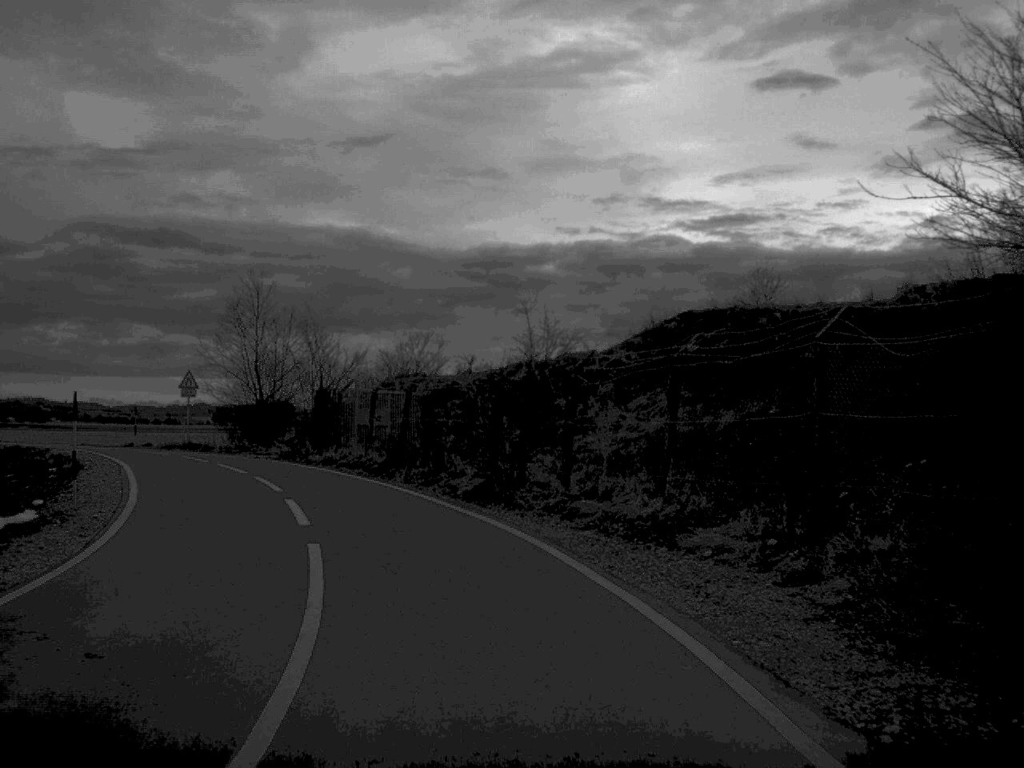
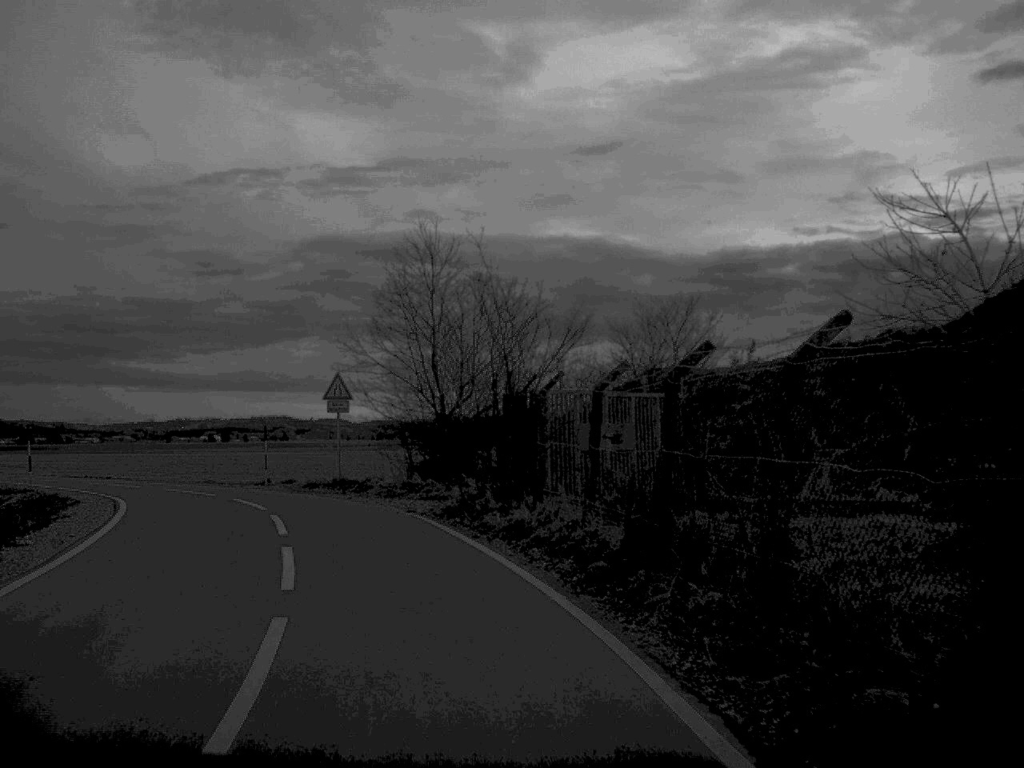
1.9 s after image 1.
(-1.4, +16.1) m; -11°
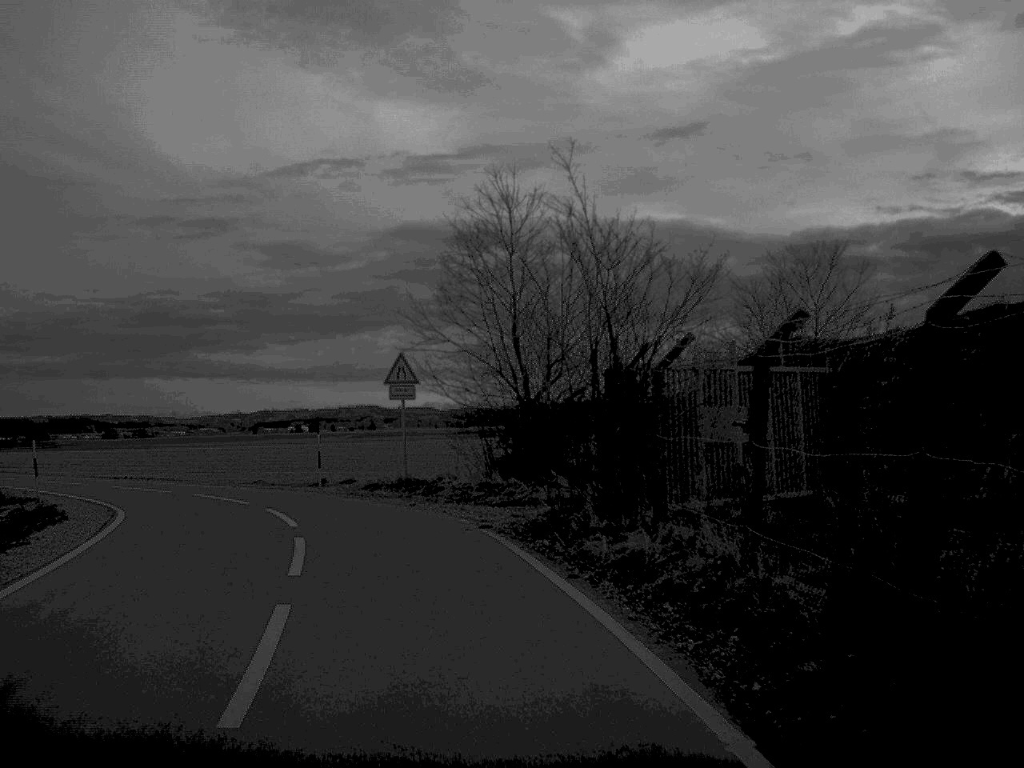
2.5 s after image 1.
(-0.2, +5.5) m; -4°
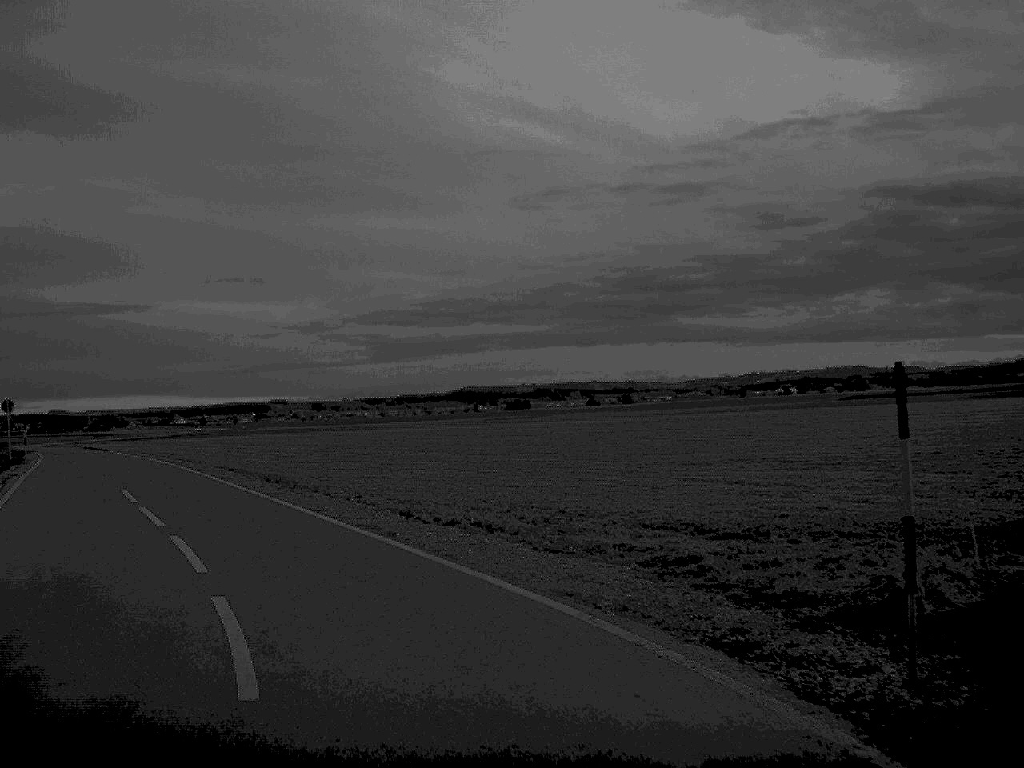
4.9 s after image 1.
(-3.7, +23.2) m; -22°
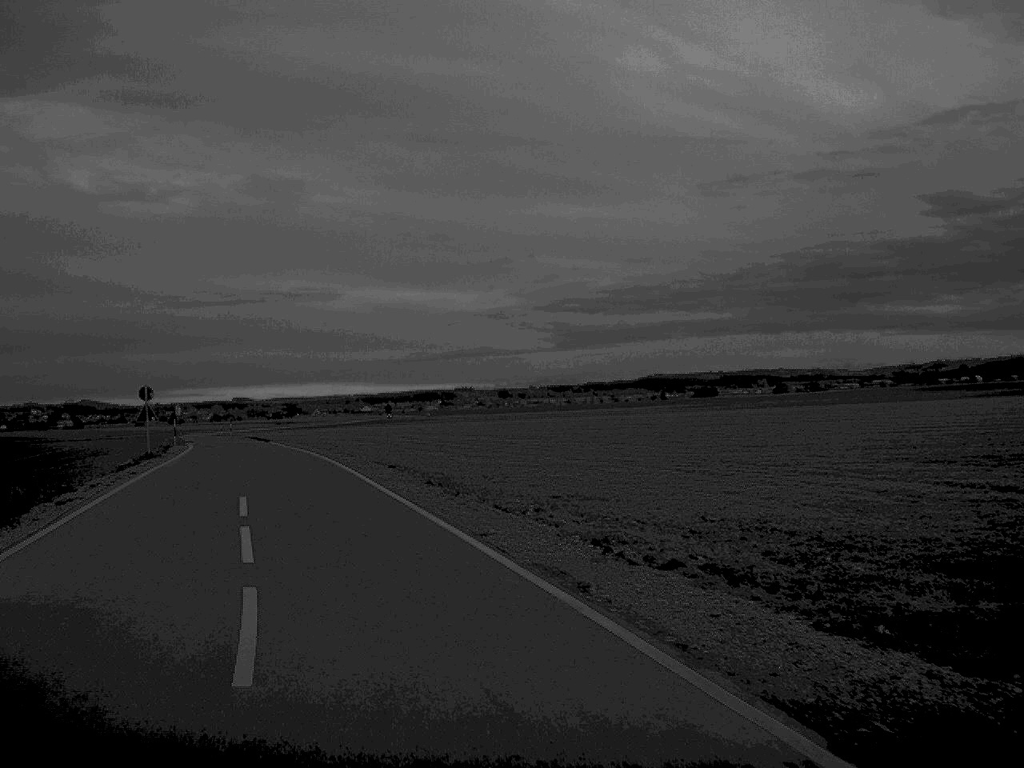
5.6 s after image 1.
(-0.4, +5.8) m; -8°
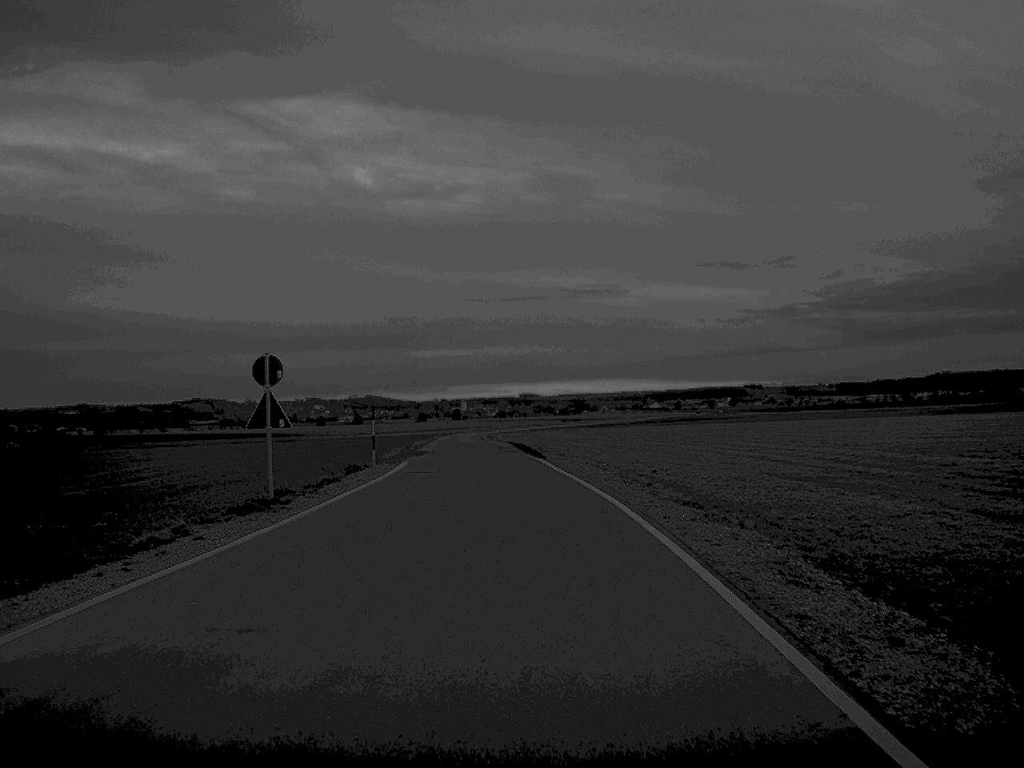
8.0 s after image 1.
(-4.1, +25.1) m; -12°
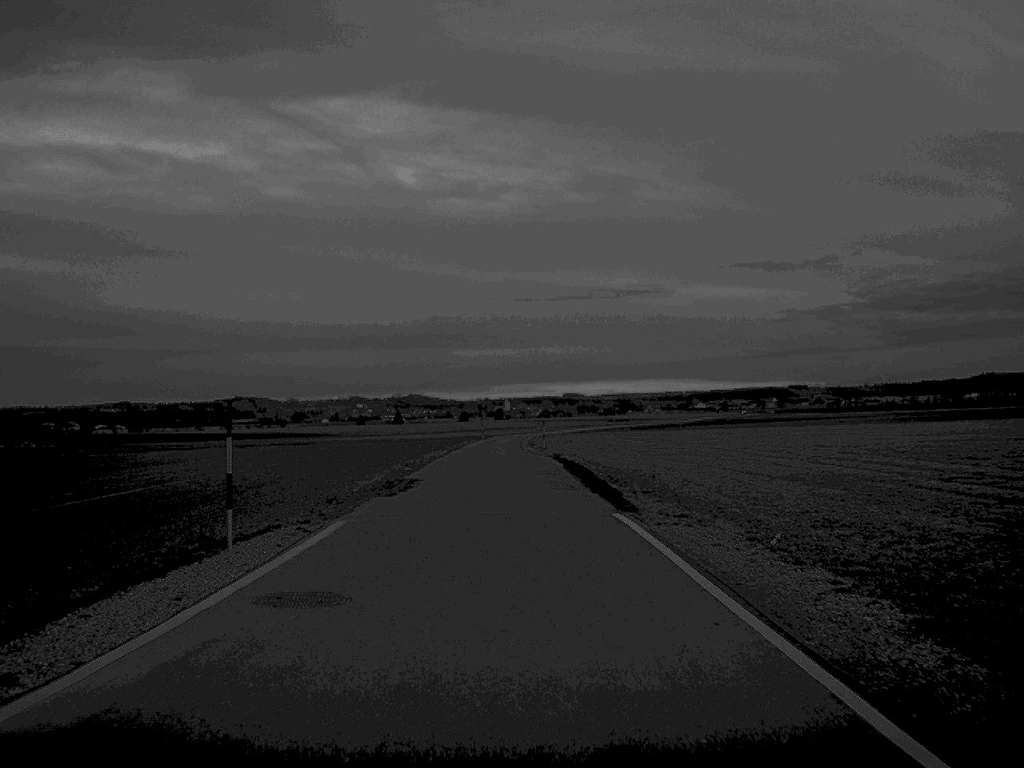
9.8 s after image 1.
(-0.3, +21.2) m; -2°
